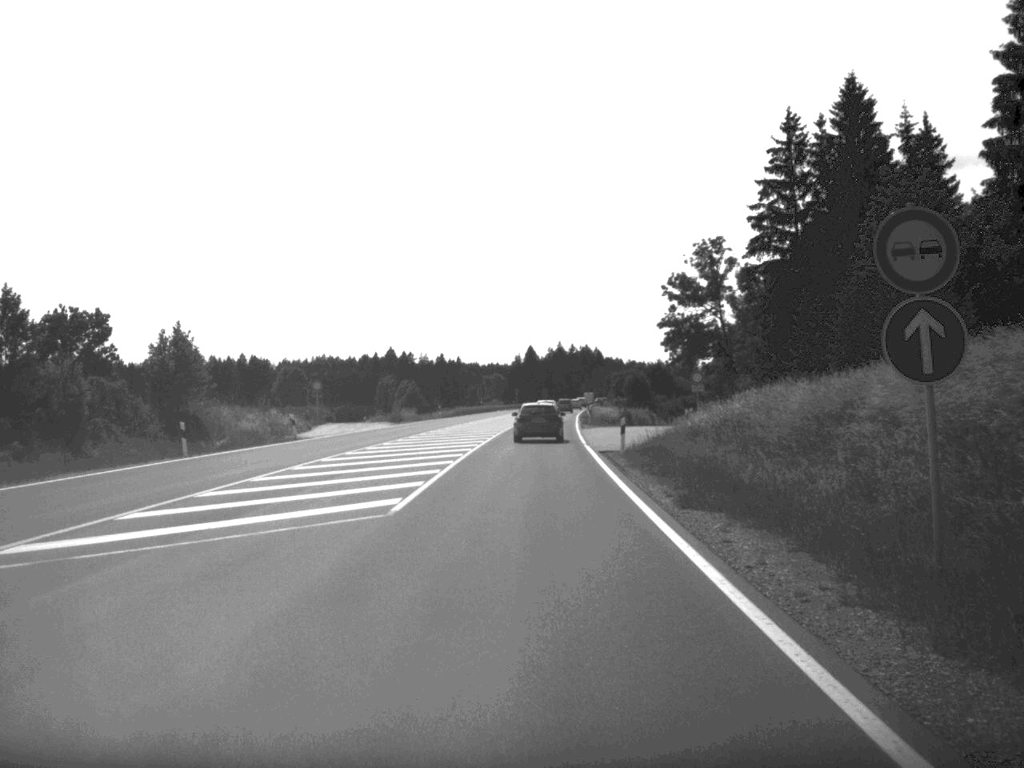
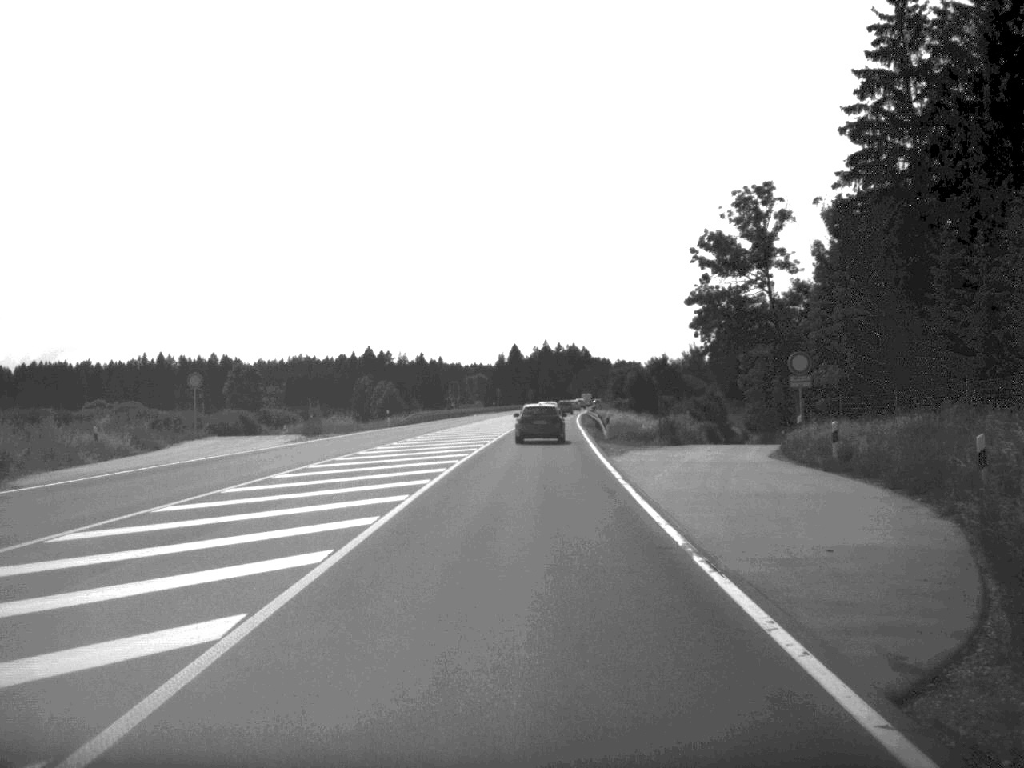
(+0.2, +30.9) m; +1°
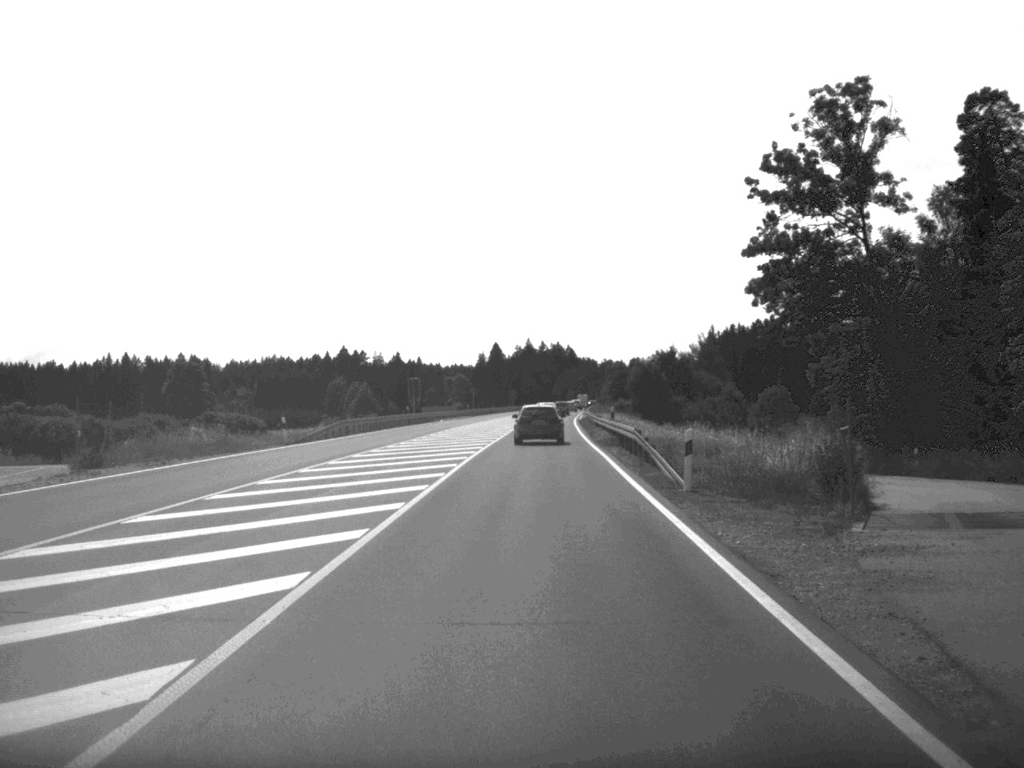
(+0.2, +29.9) m; +1°
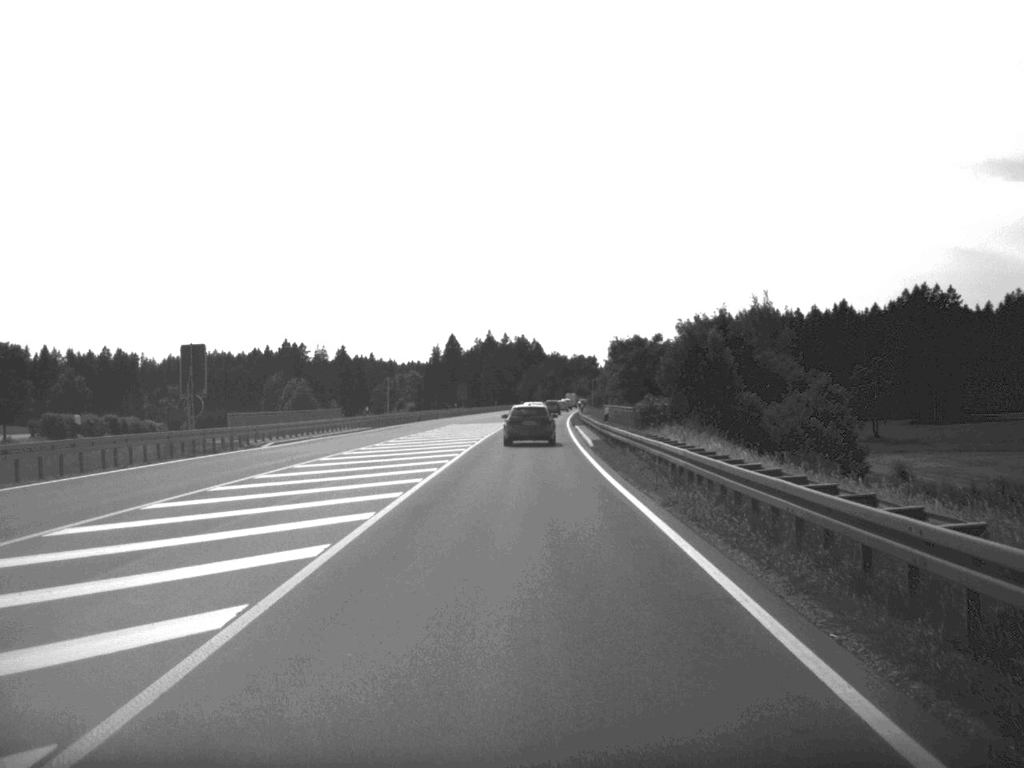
(+0.9, +62.5) m; +2°
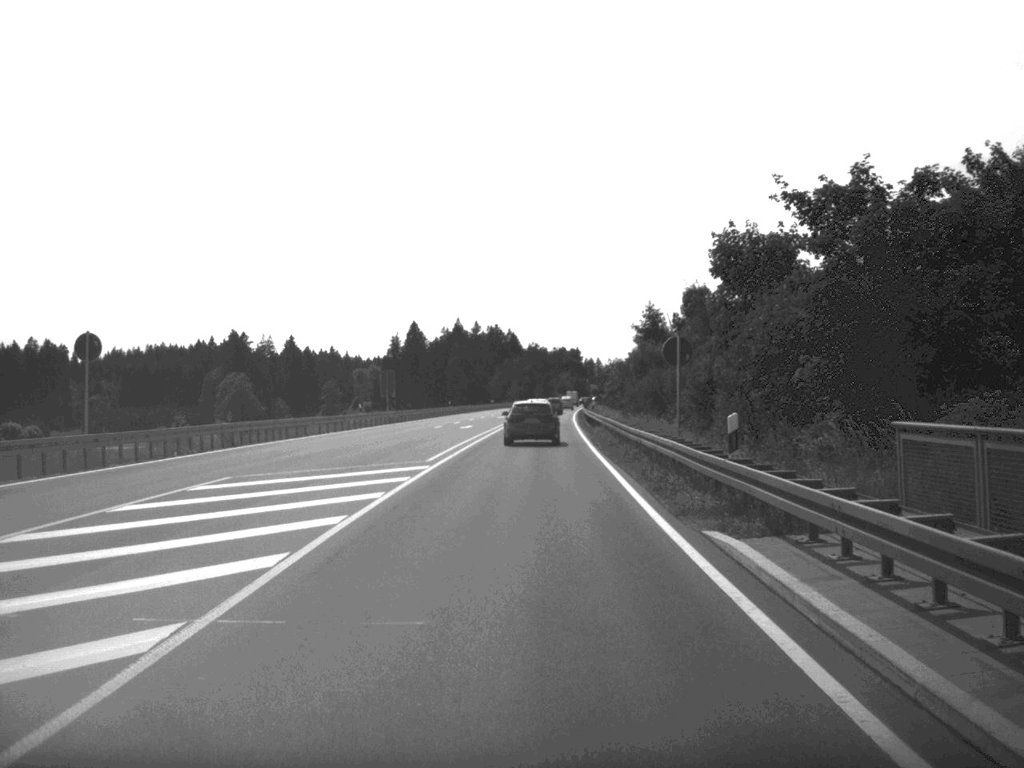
(+0.5, +61.3) m; +1°
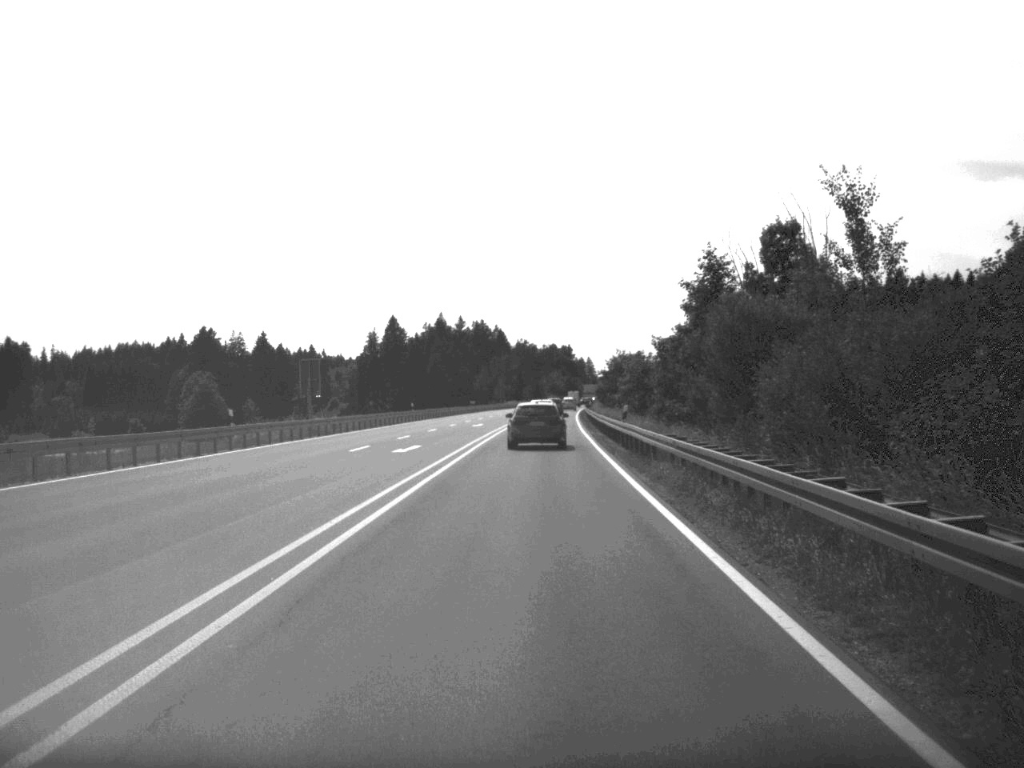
(+0.1, +29.1) m; +1°
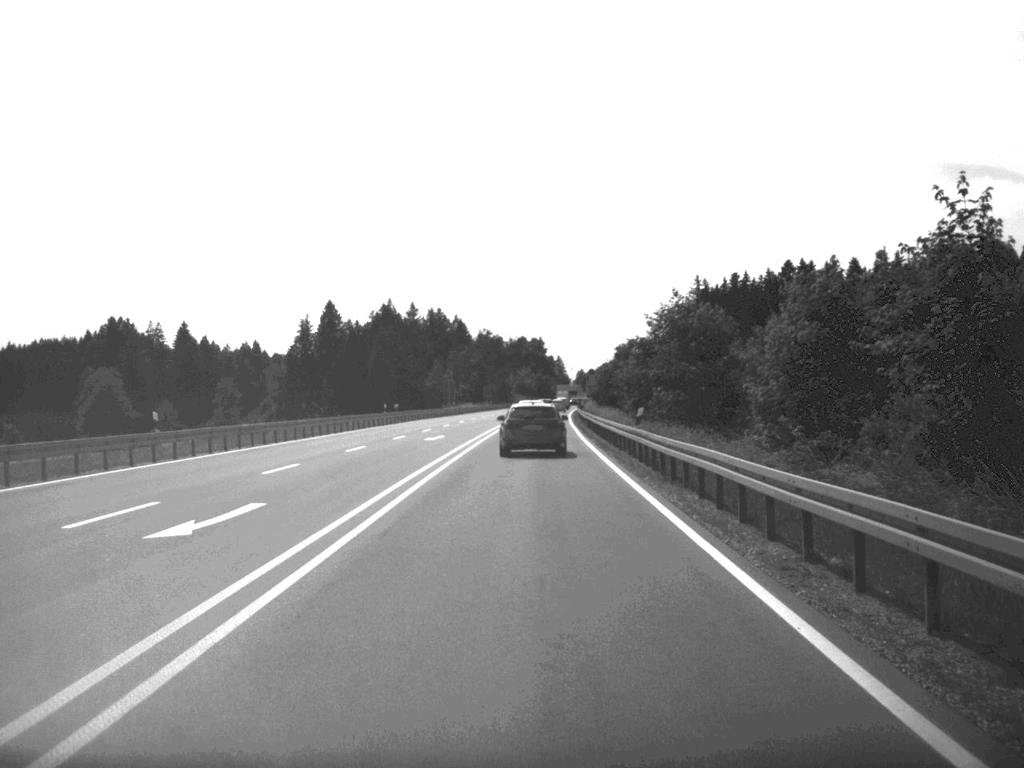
(+0.8, +59.0) m; +1°
